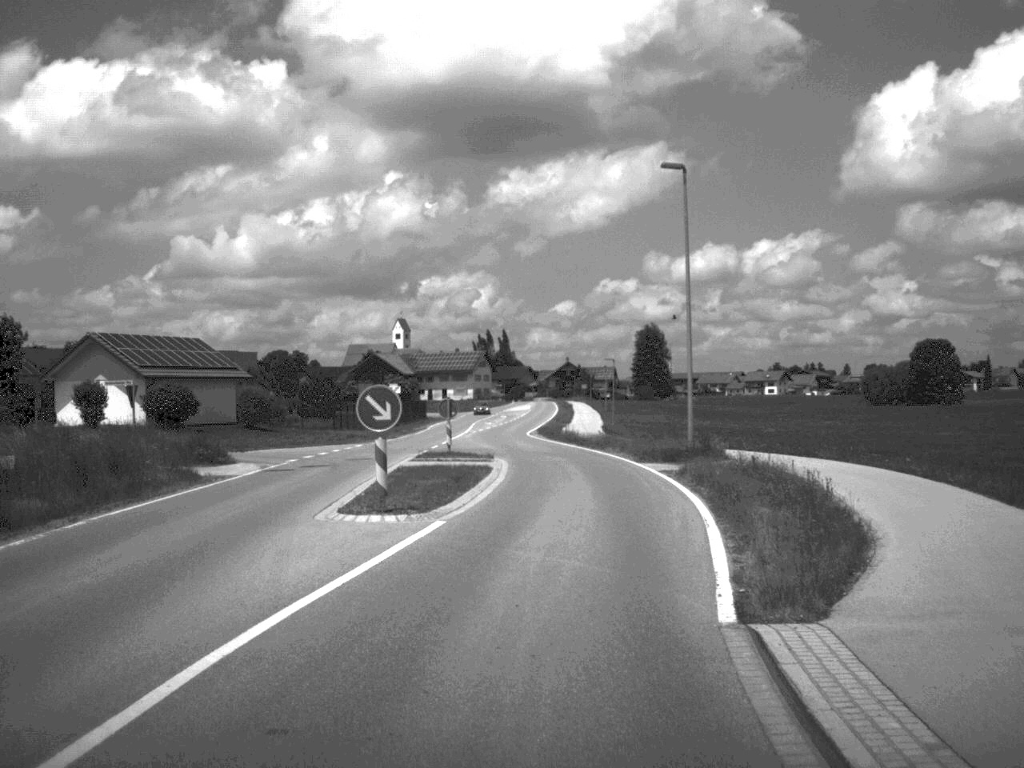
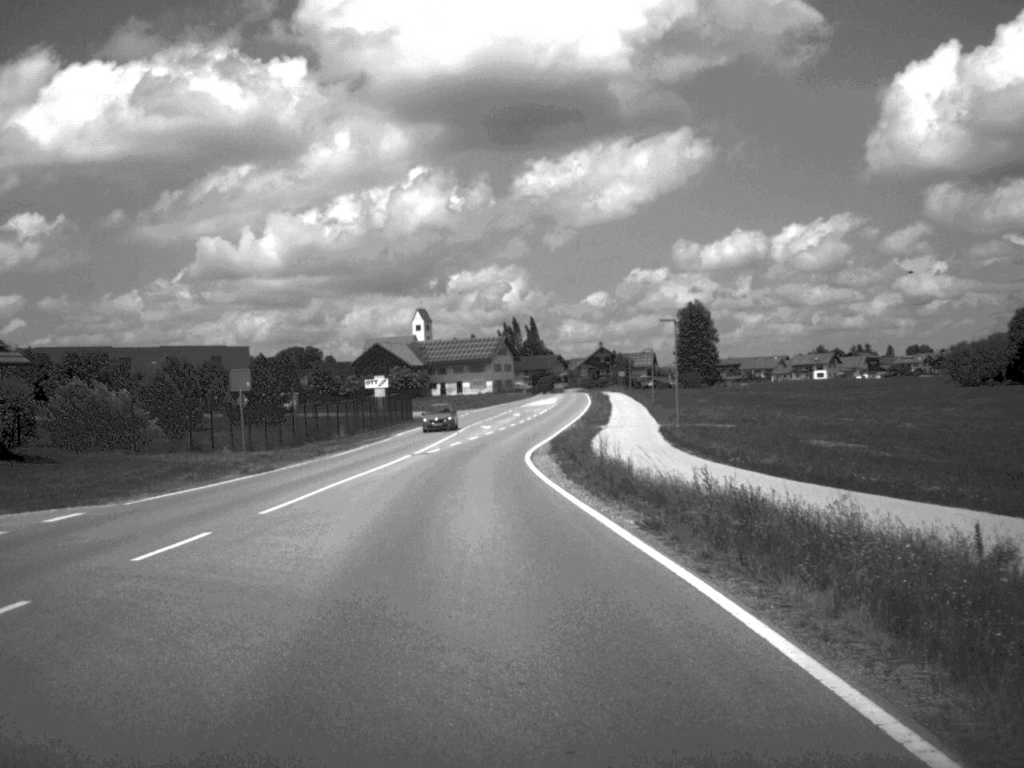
(+0.9, +33.3) m; -2°
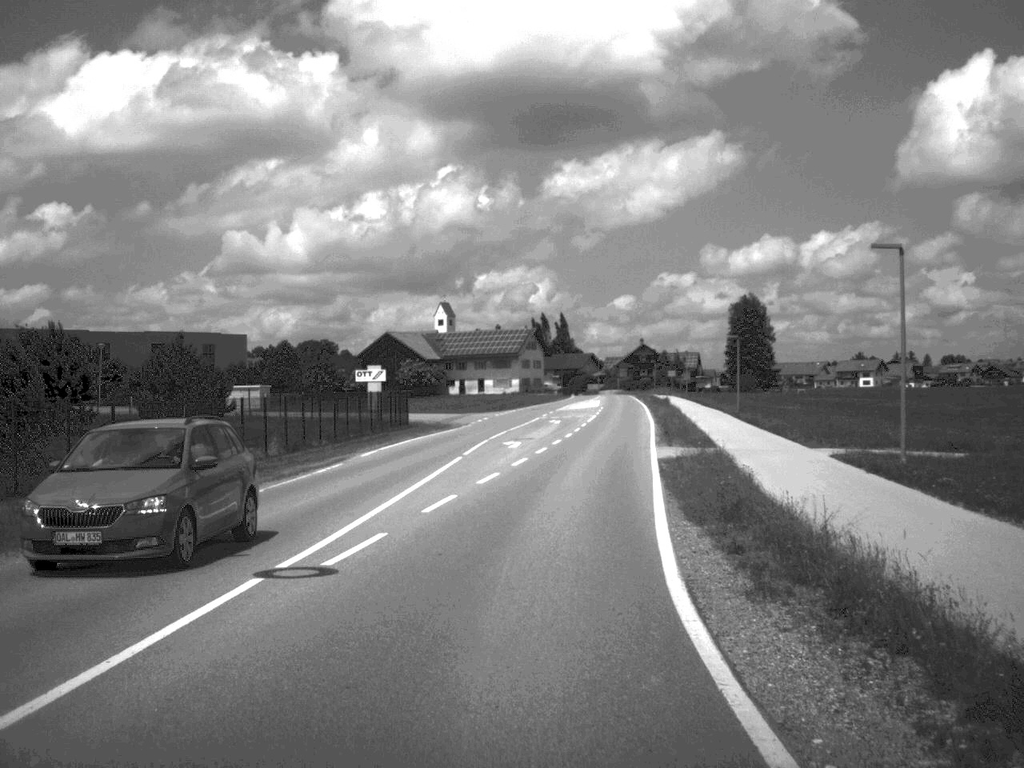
(-0.9, +27.3) m; -1°
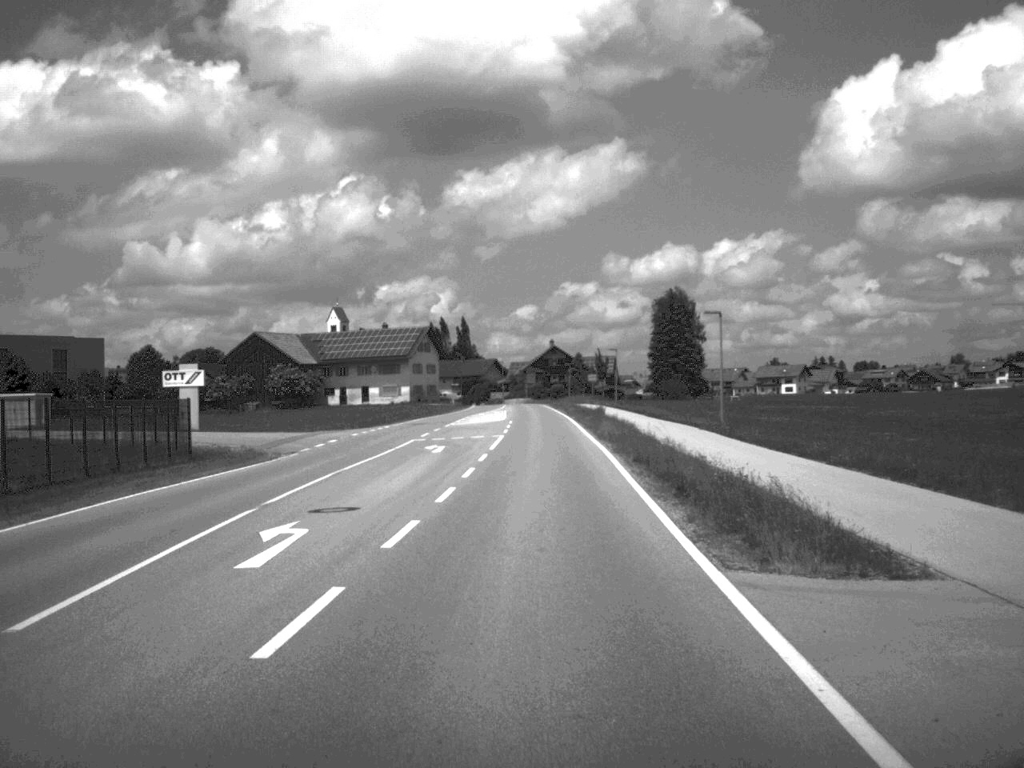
(+1.2, +27.2) m; +4°
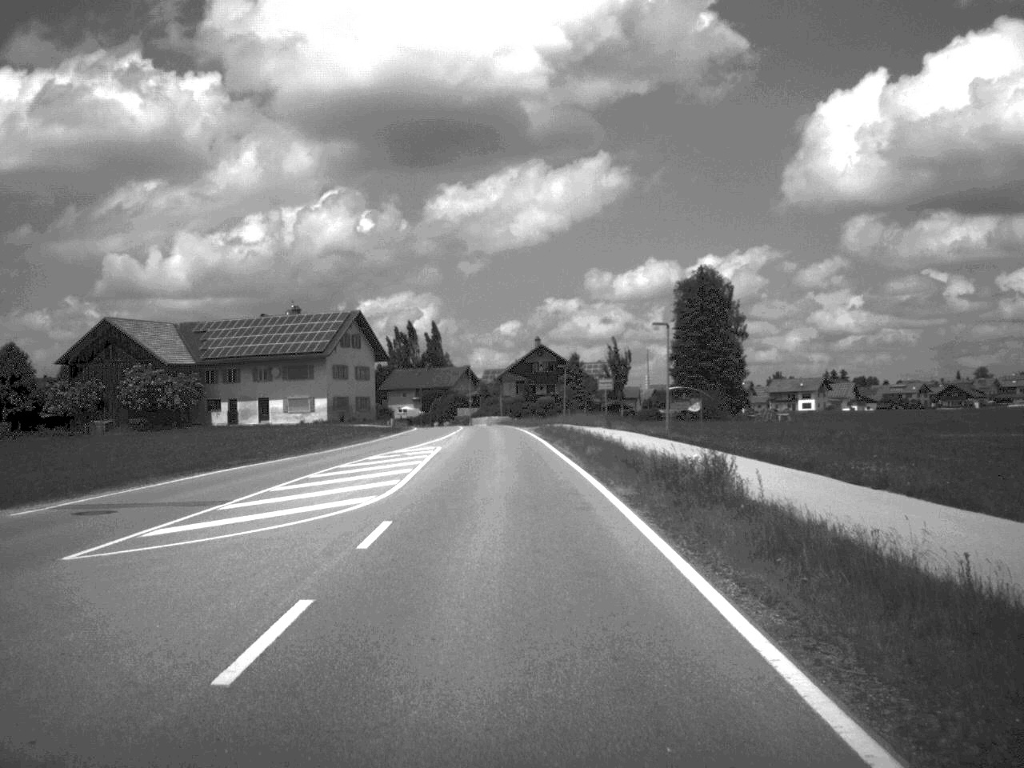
(+0.6, +49.6) m; 0°
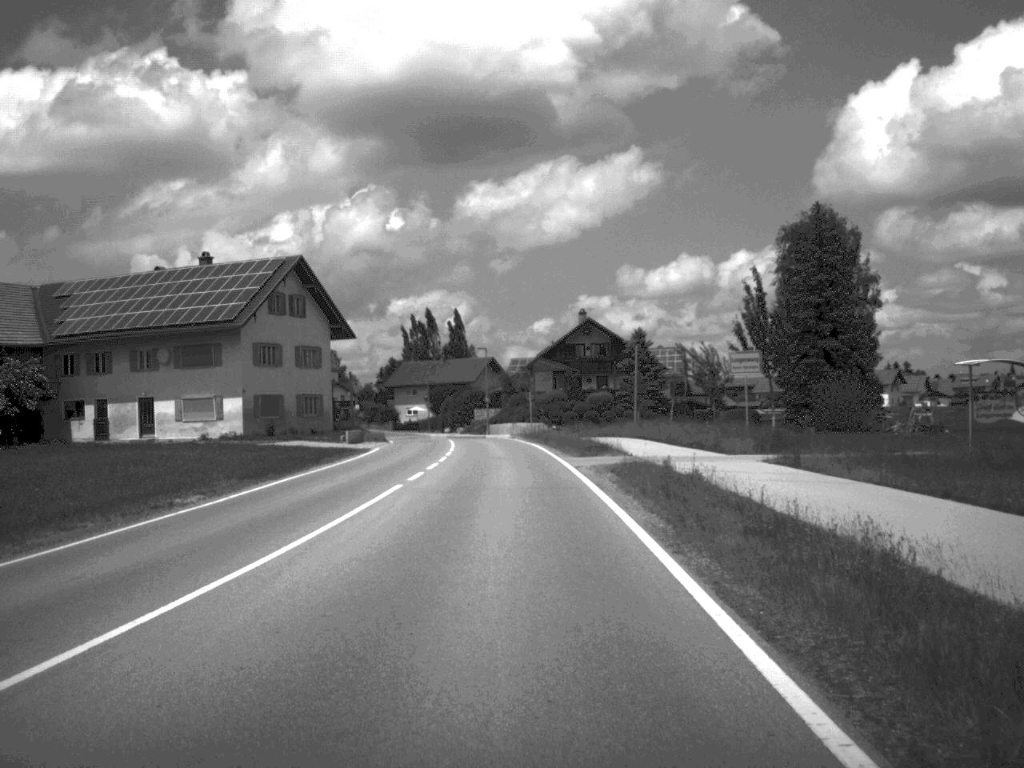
(-0.6, +40.7) m; -2°
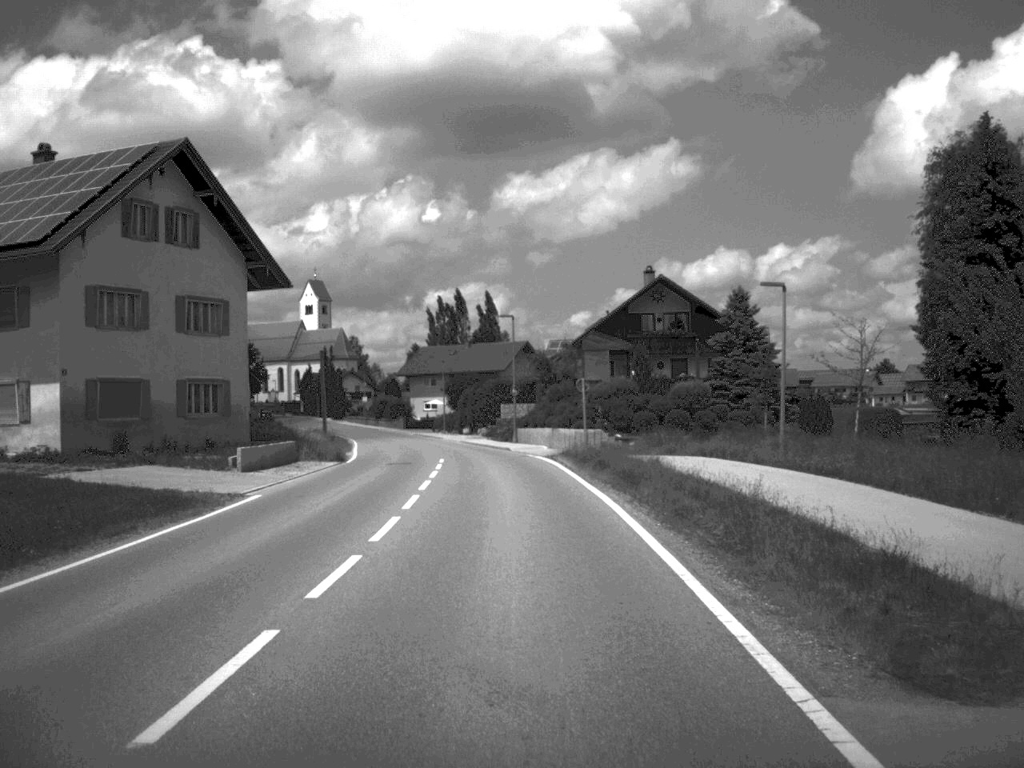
(-0.4, +28.7) m; -2°
